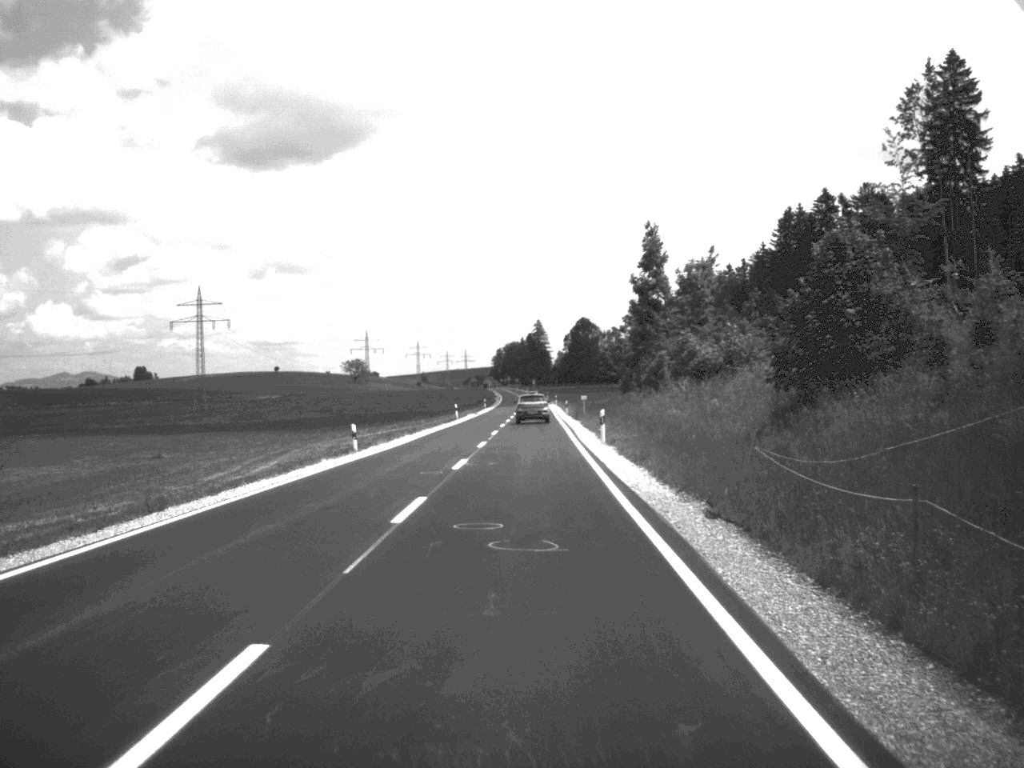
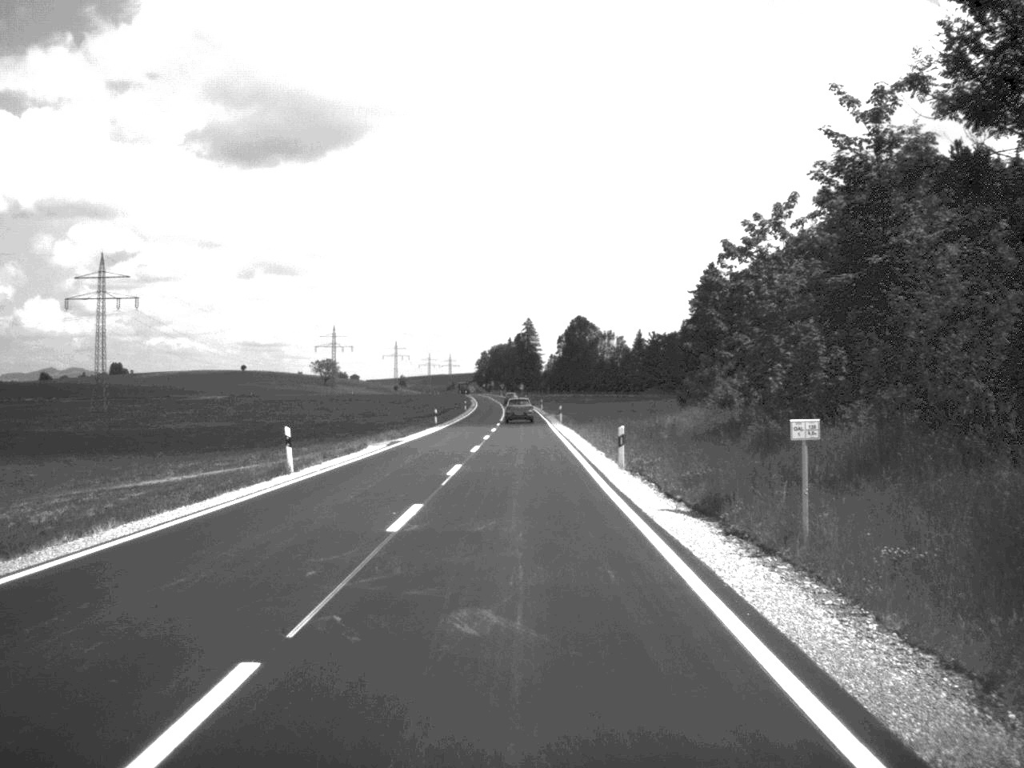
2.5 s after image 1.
(+0.2, +59.7) m; 0°
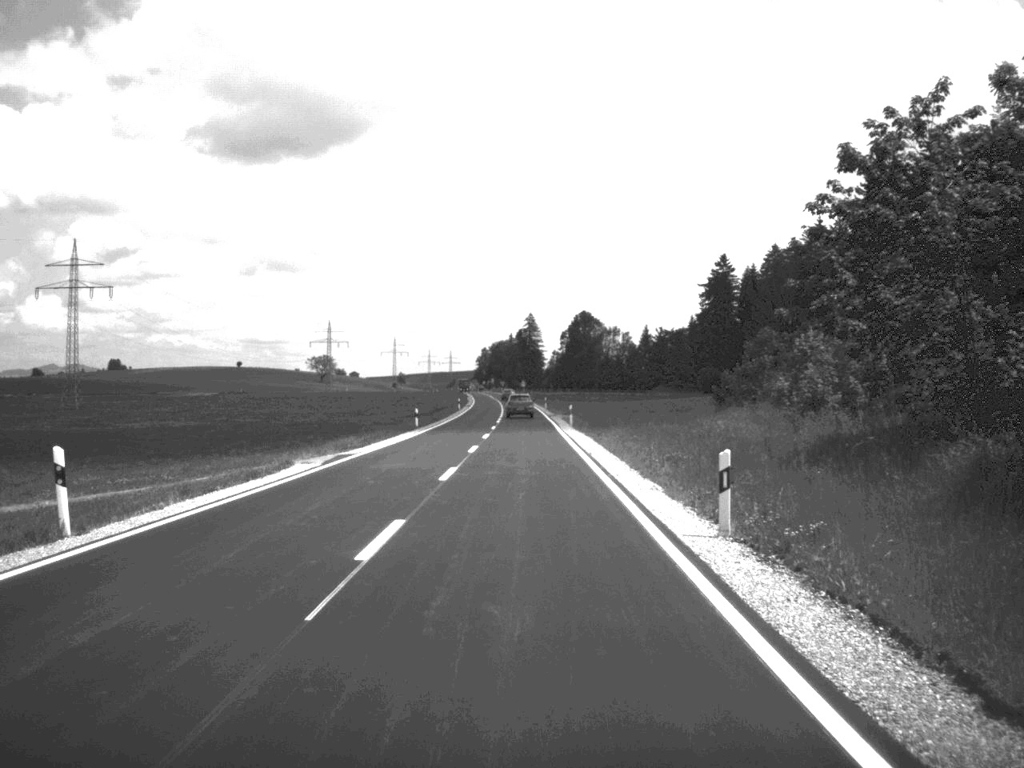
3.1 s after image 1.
(0.0, +15.0) m; 0°
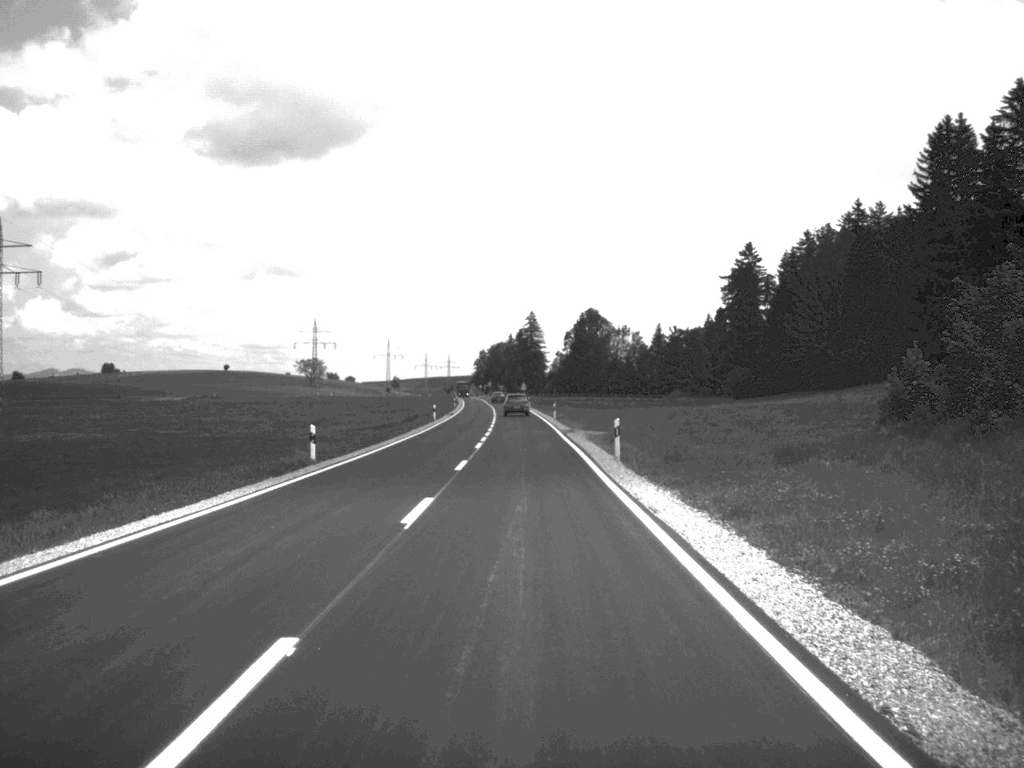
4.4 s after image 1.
(0.0, +31.6) m; 0°
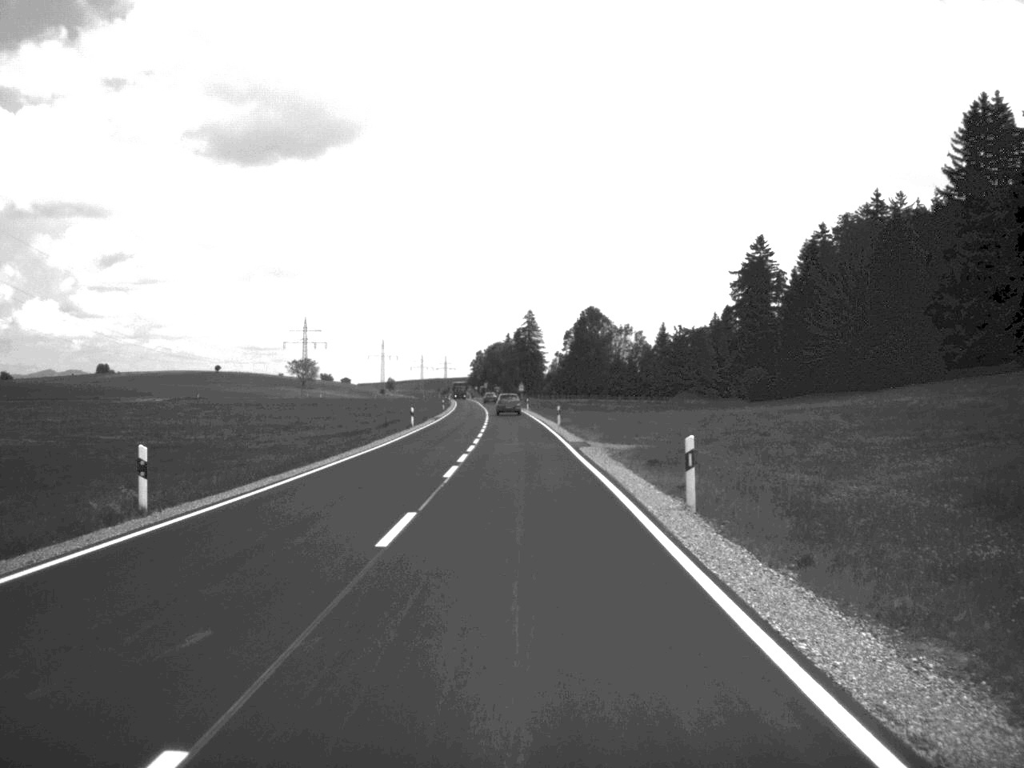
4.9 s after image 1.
(0.0, +14.6) m; 0°
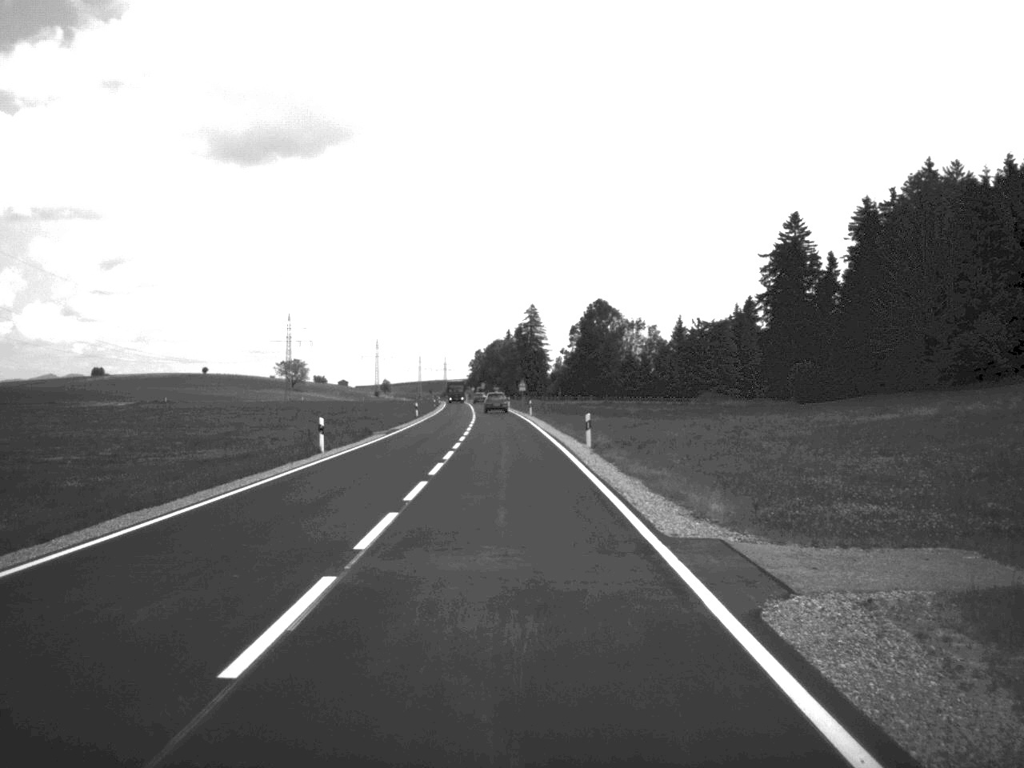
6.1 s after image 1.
(0.0, +30.2) m; 0°
